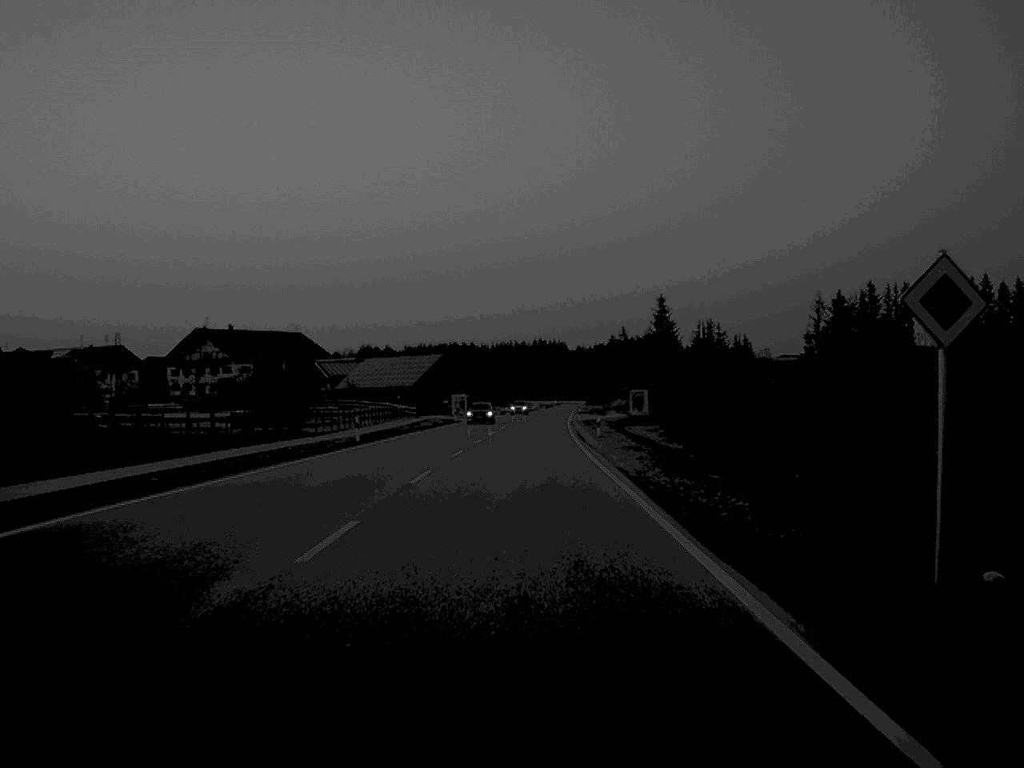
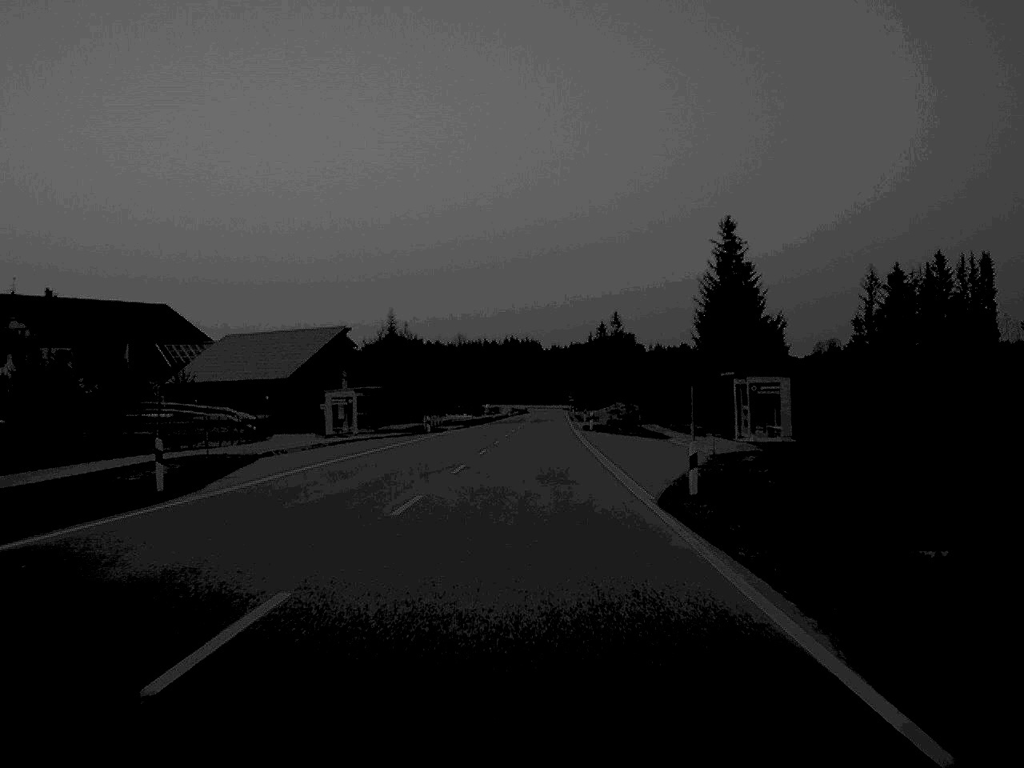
(+0.9, +77.3) m; +1°
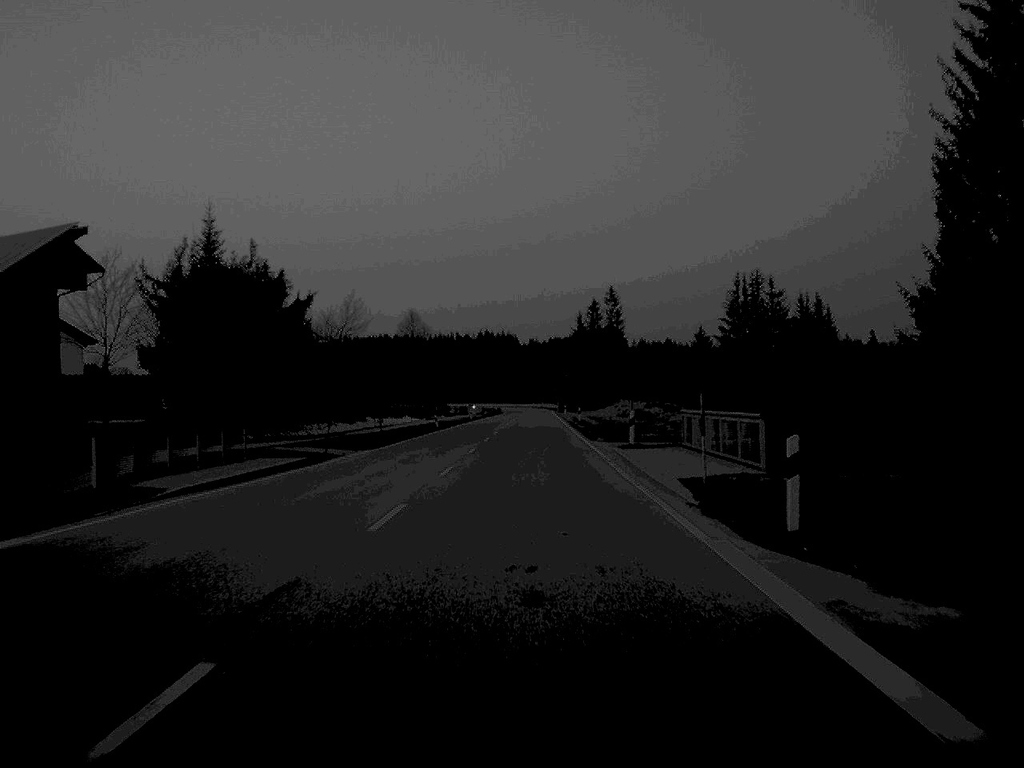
(+0.8, +62.8) m; +1°
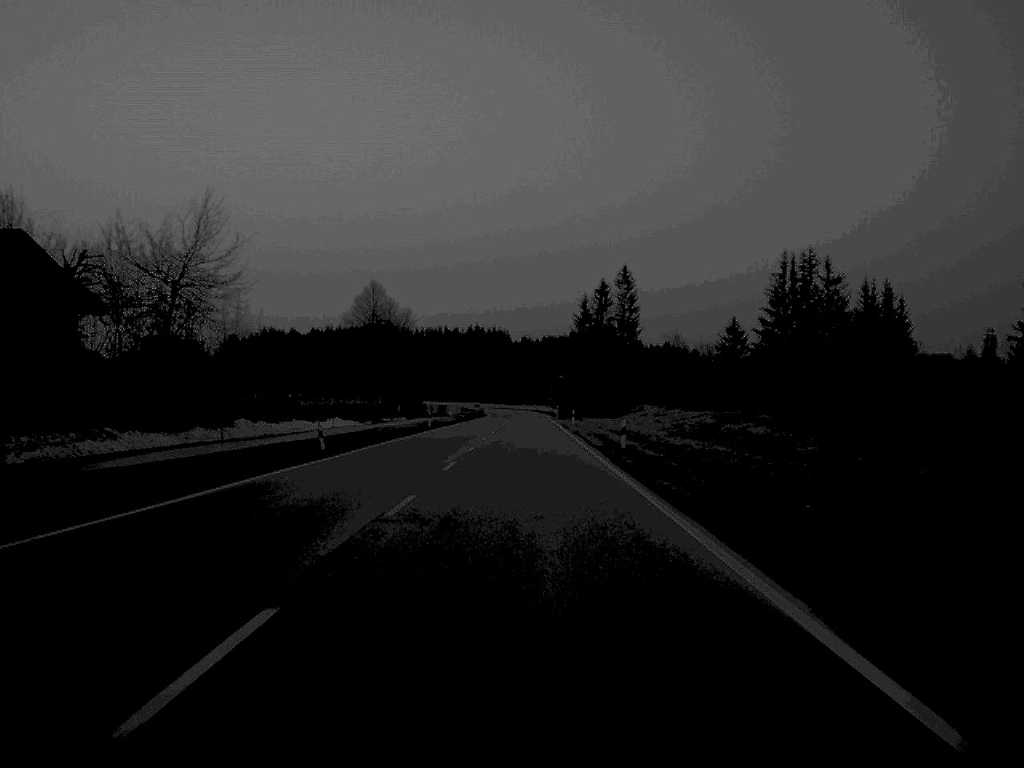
(+0.2, +45.6) m; +1°
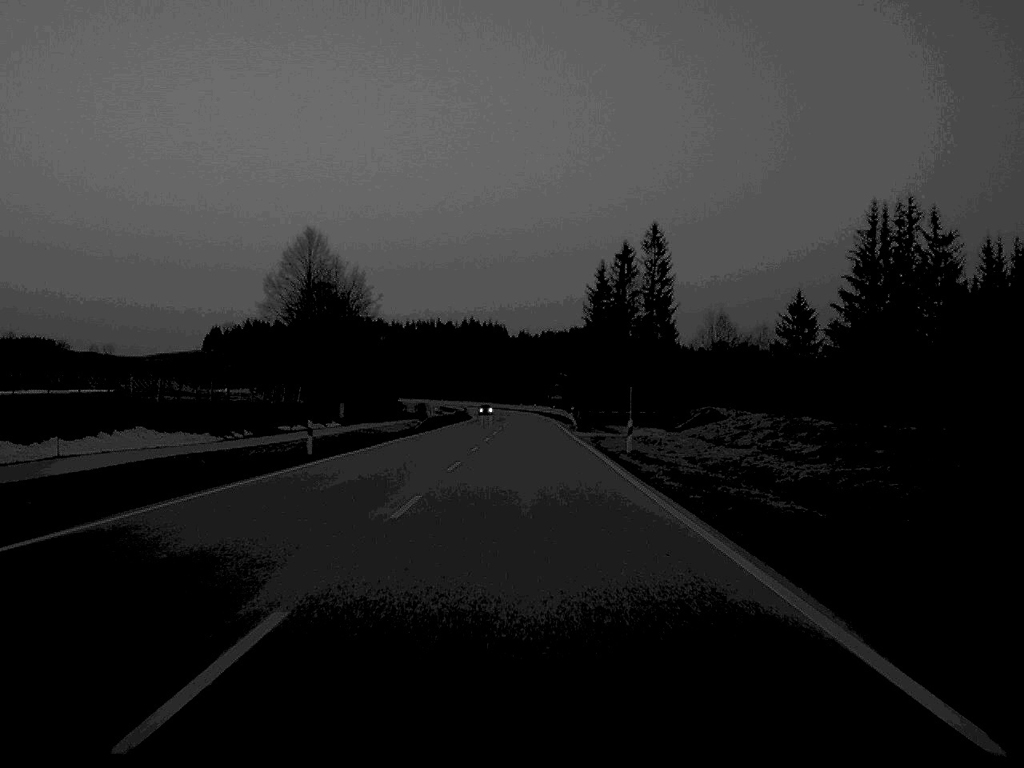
(0.0, +48.0) m; 0°
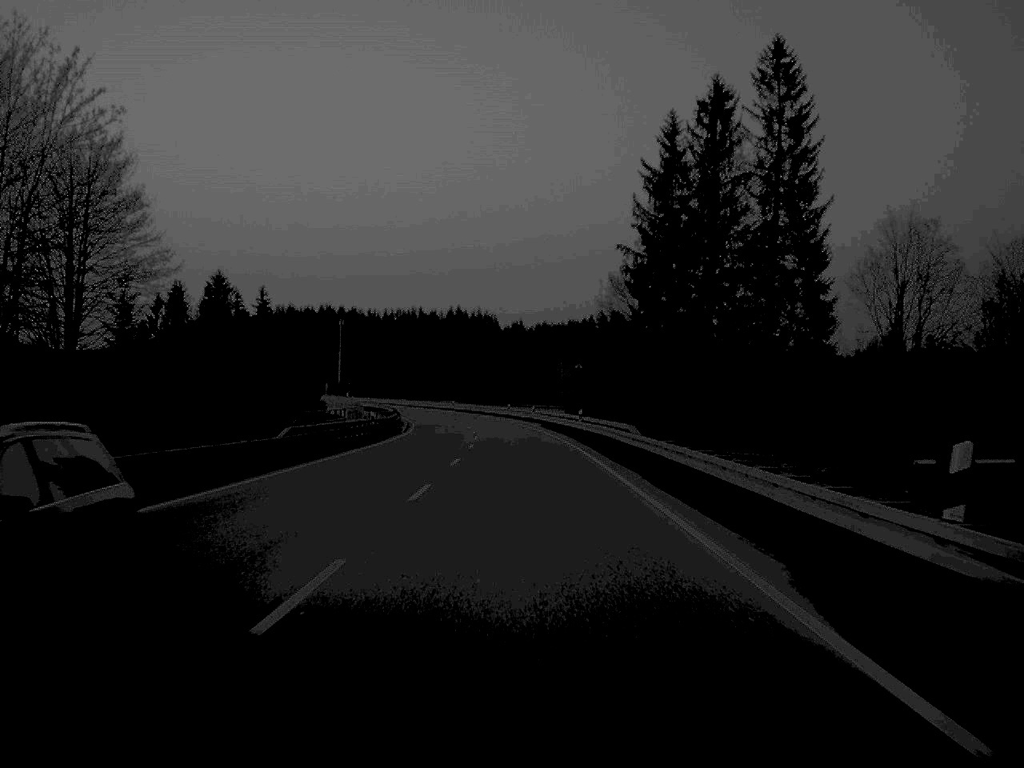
(+0.4, +80.4) m; 0°
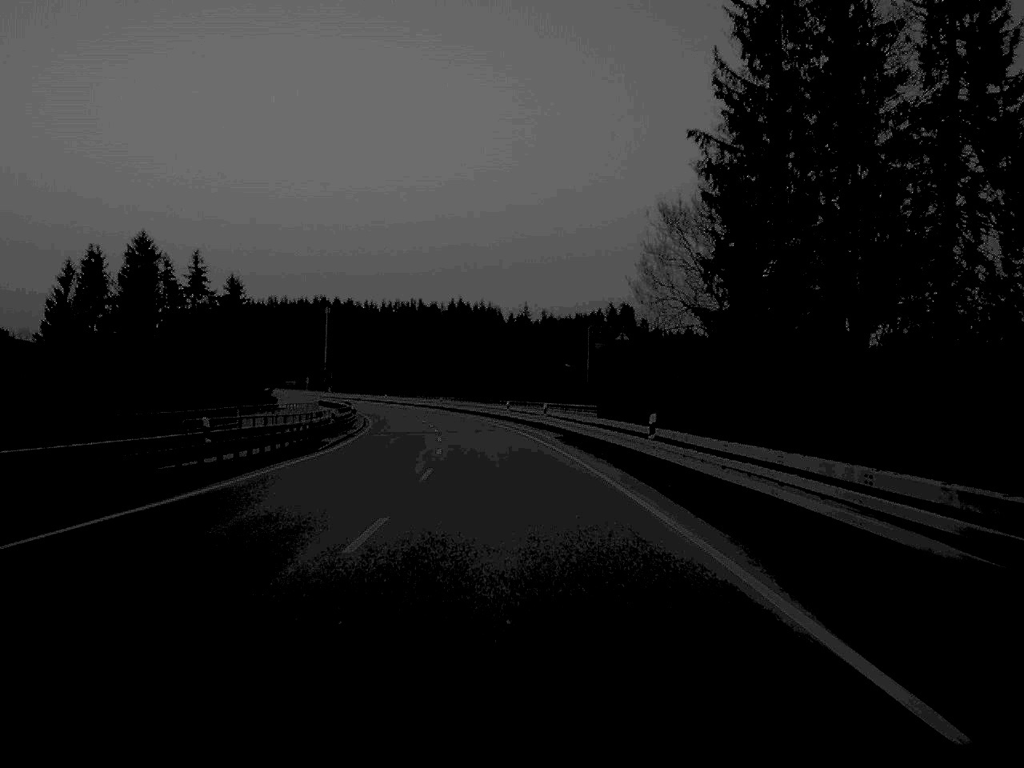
(0.0, +31.5) m; 0°
